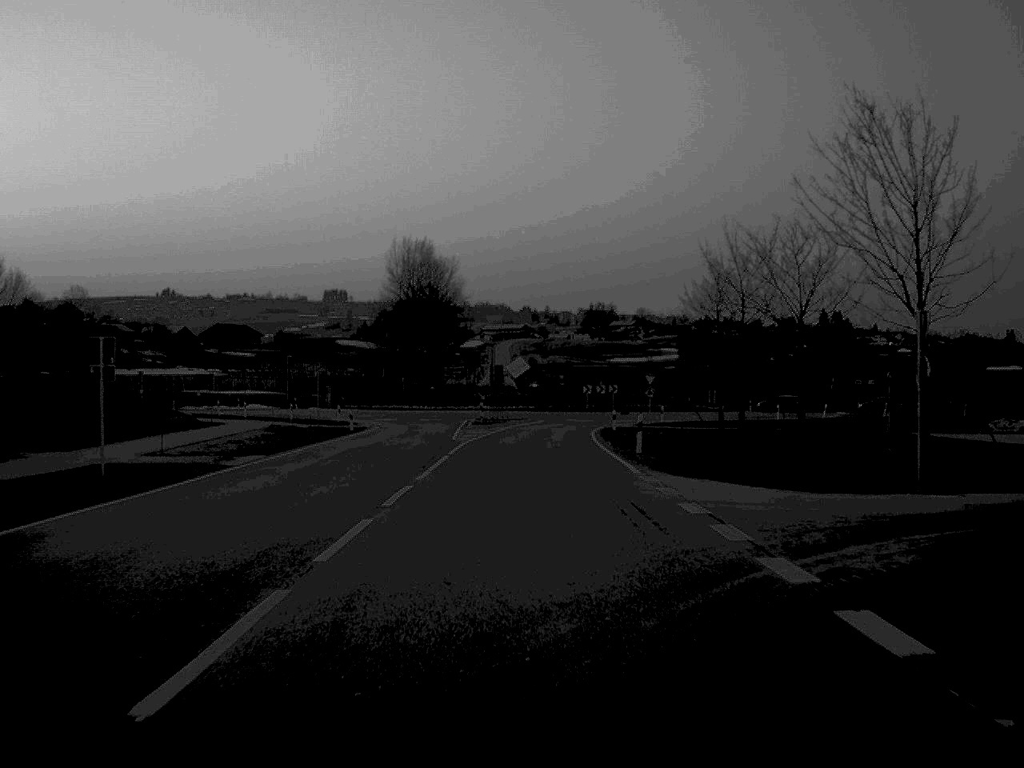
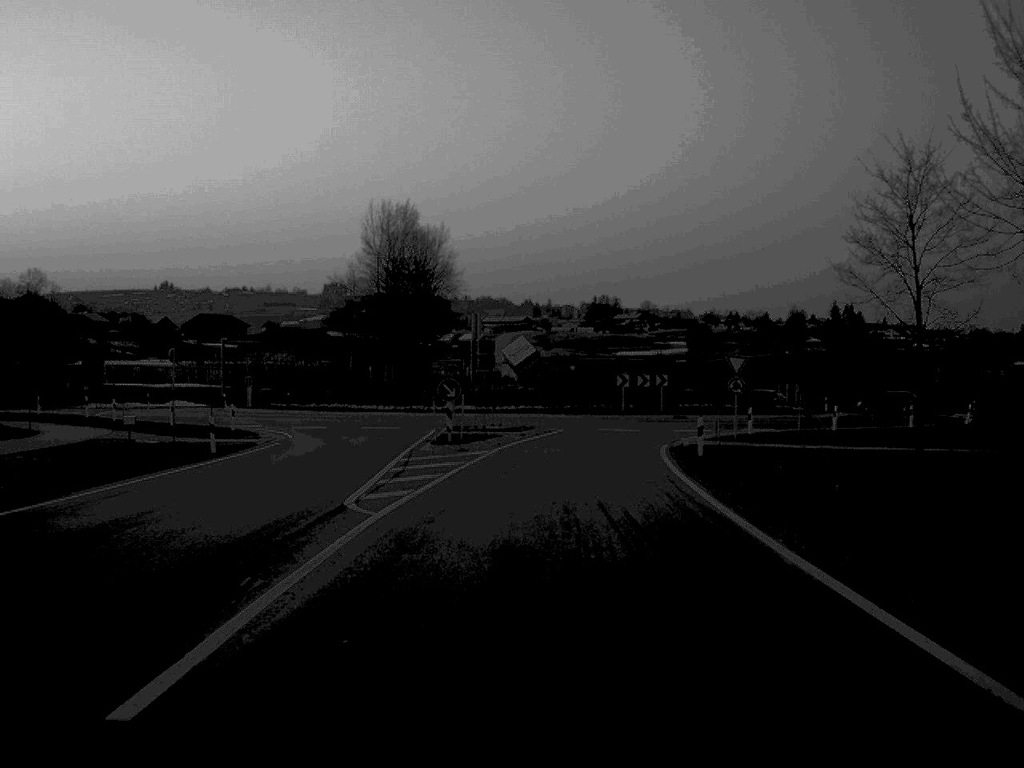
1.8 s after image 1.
(-0.1, +29.1) m; 0°
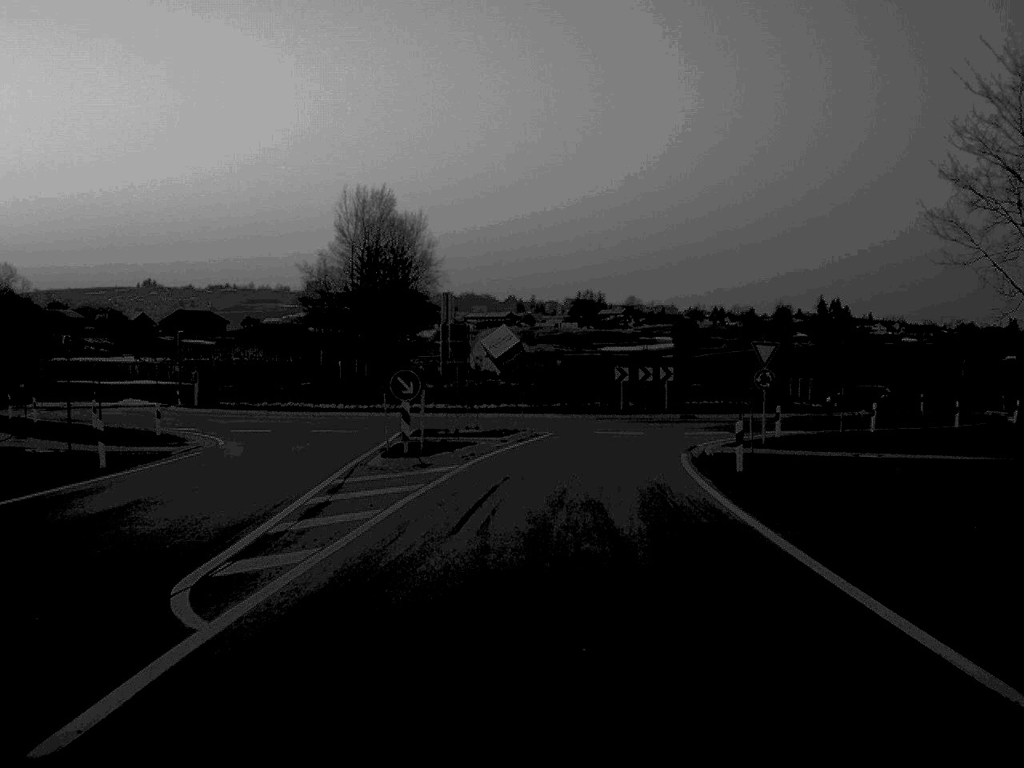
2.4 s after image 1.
(0.0, +8.1) m; +1°
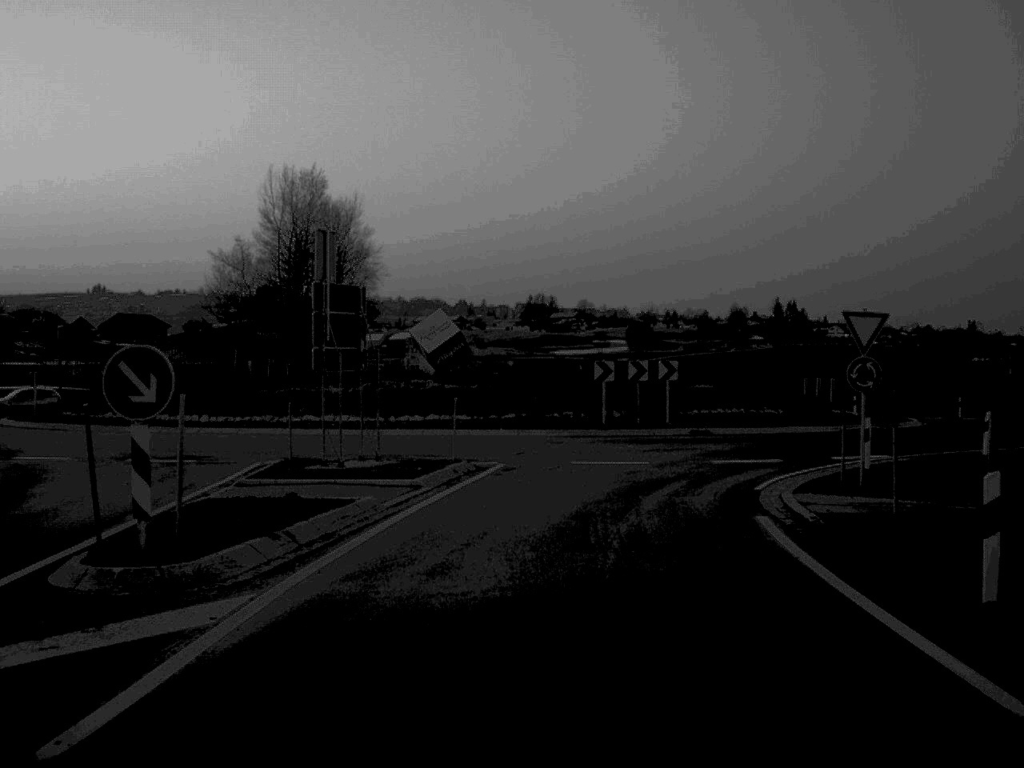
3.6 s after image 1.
(+0.3, +15.2) m; +2°
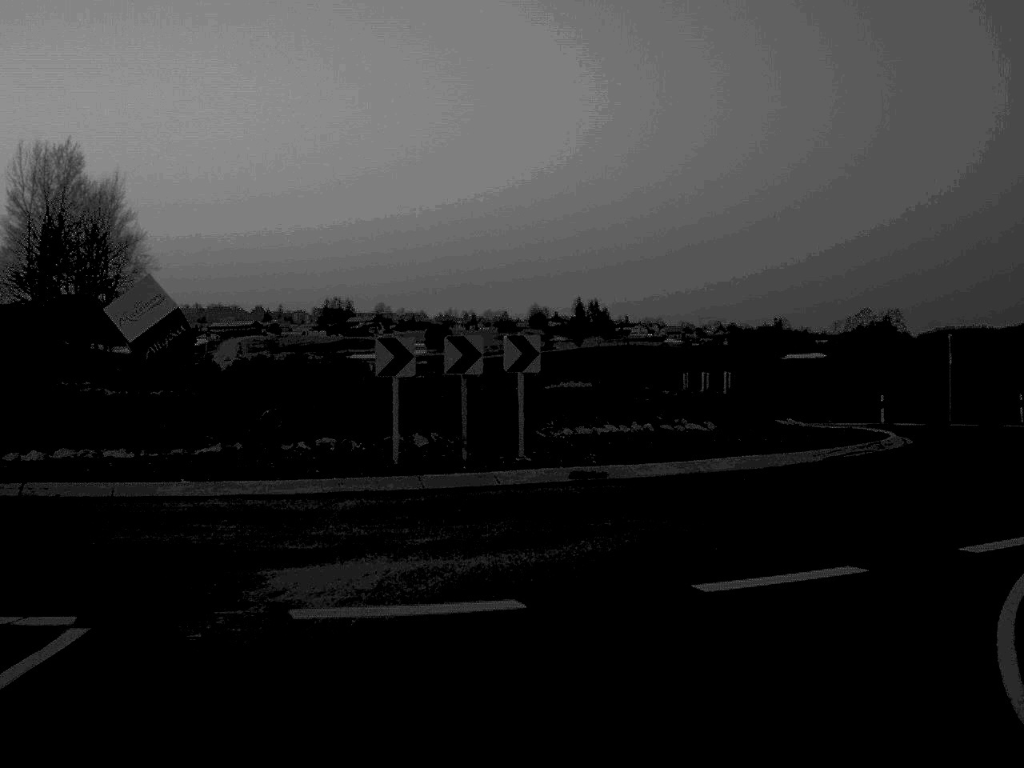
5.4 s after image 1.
(+0.9, +16.8) m; +10°
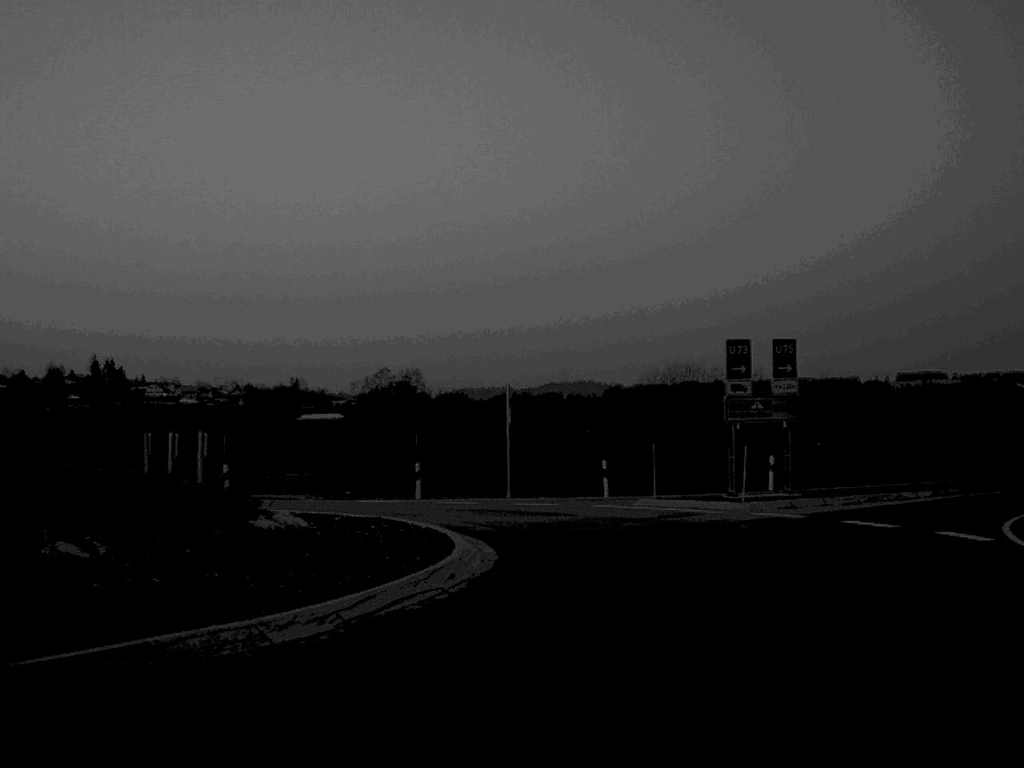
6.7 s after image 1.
(+2.1, +11.4) m; +22°
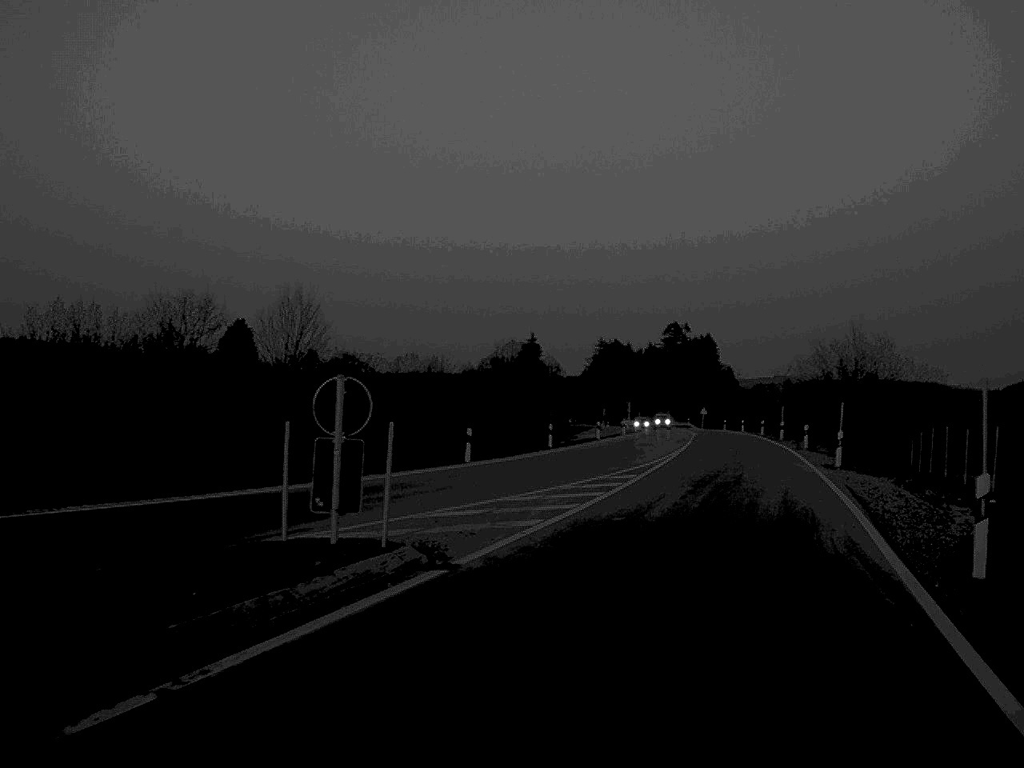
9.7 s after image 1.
(+11.2, +27.0) m; +47°
